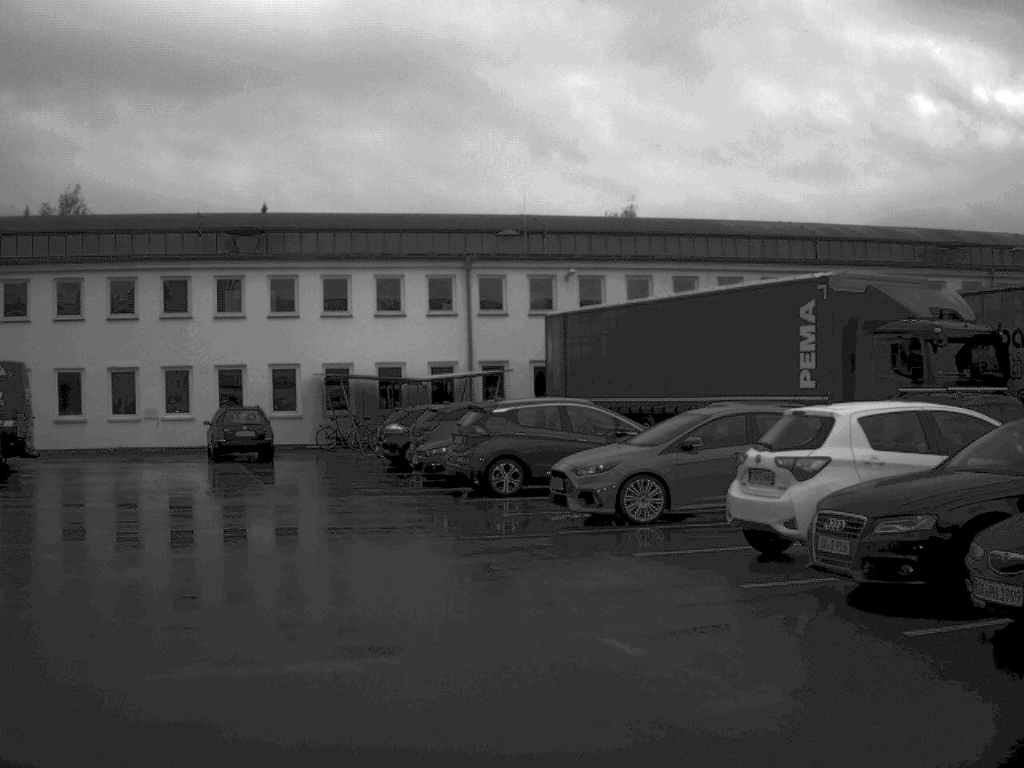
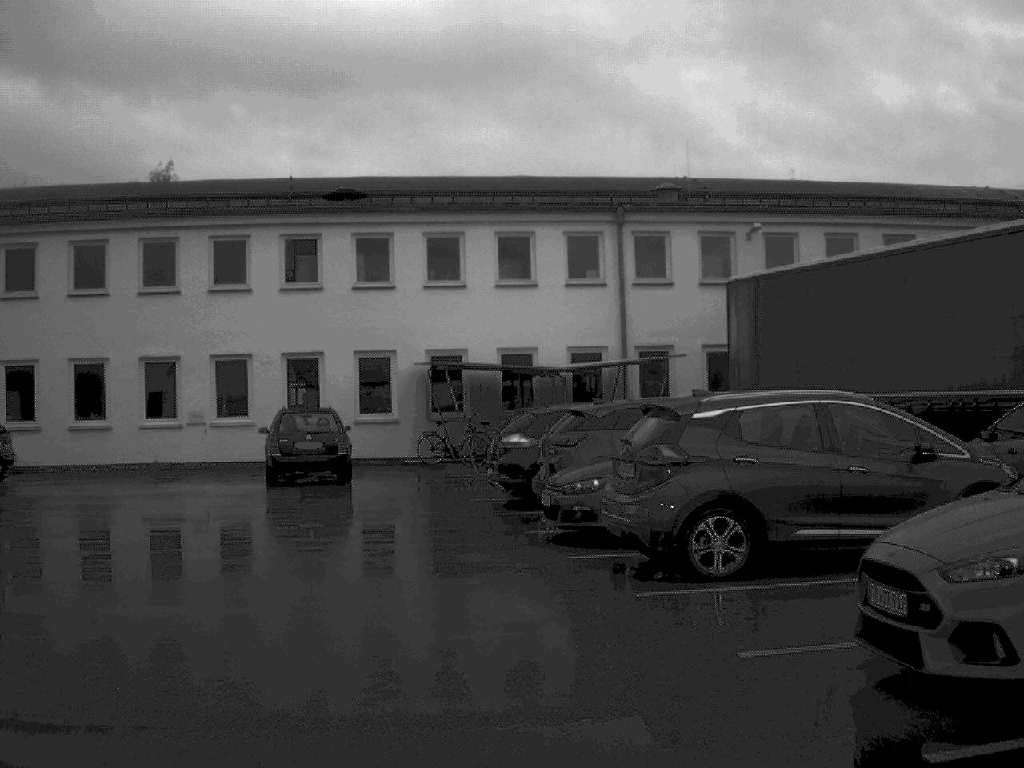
(-0.6, +9.9) m; -6°
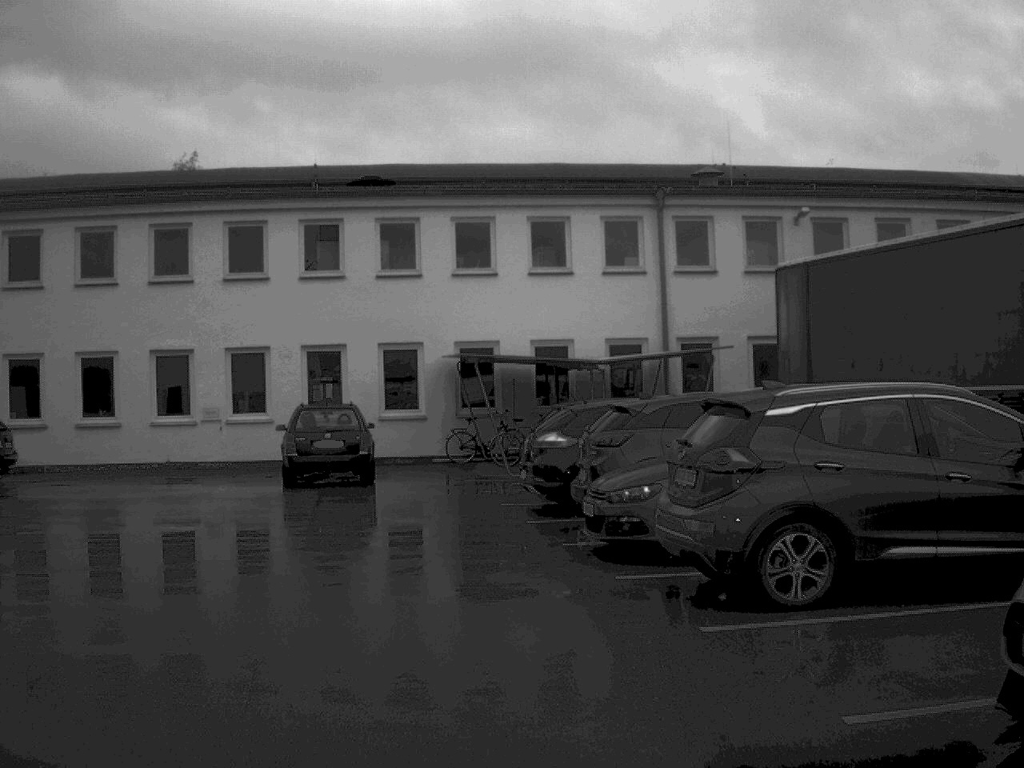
(0.0, +1.7) m; -2°
